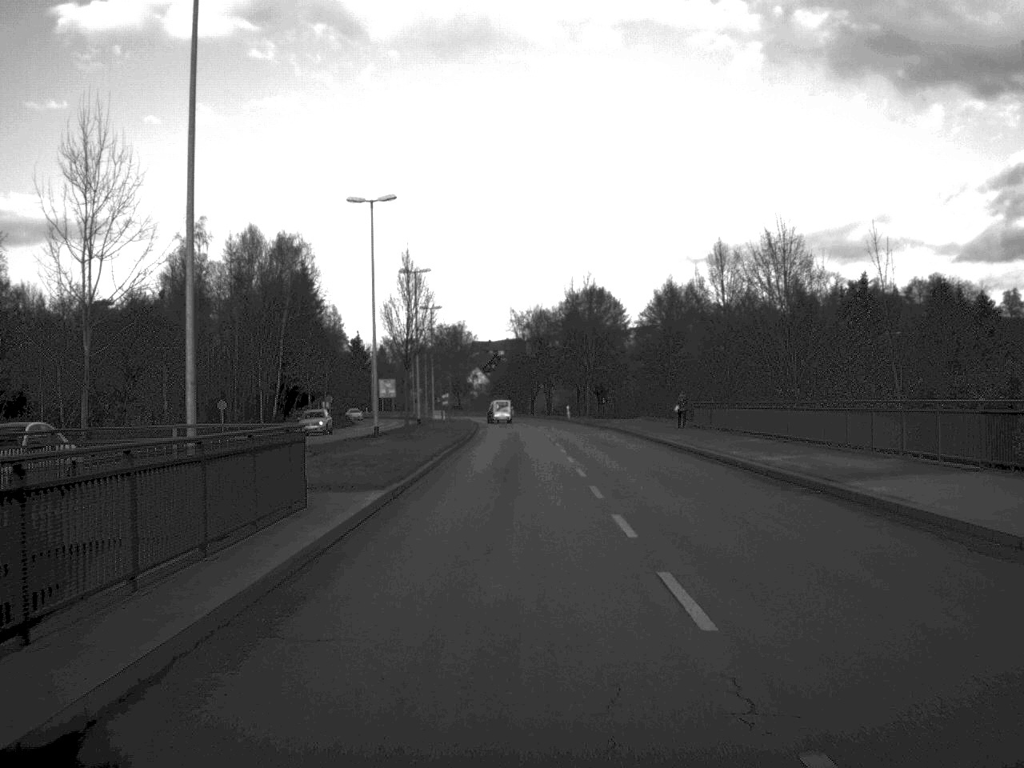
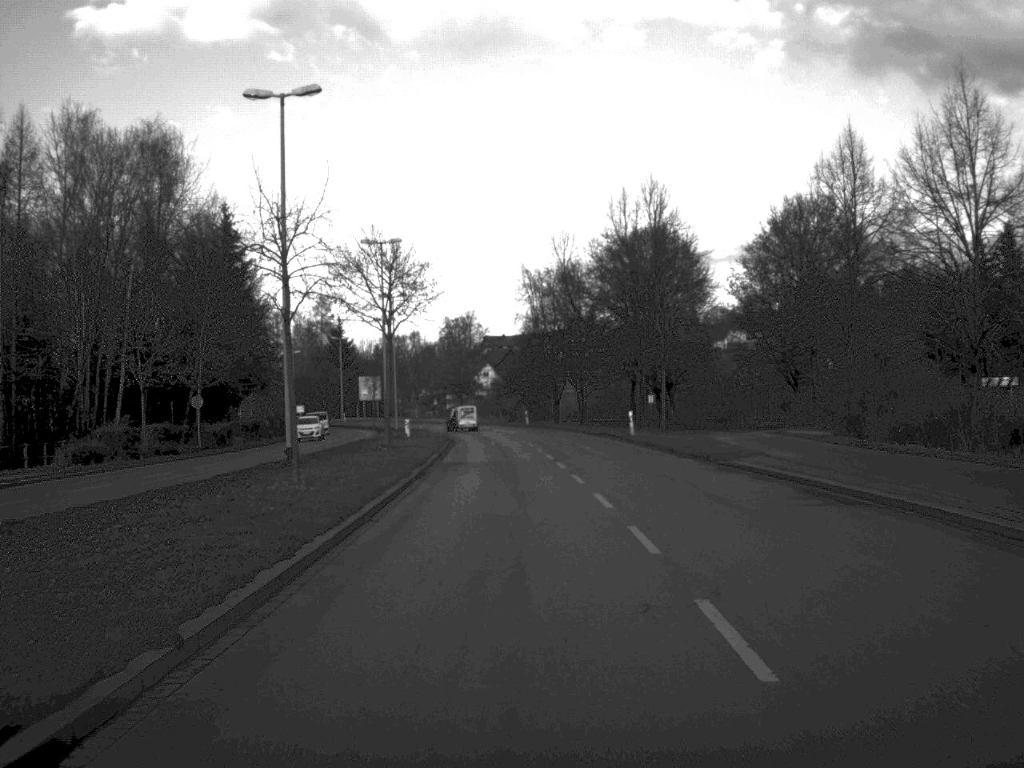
(-0.3, +49.3) m; -1°
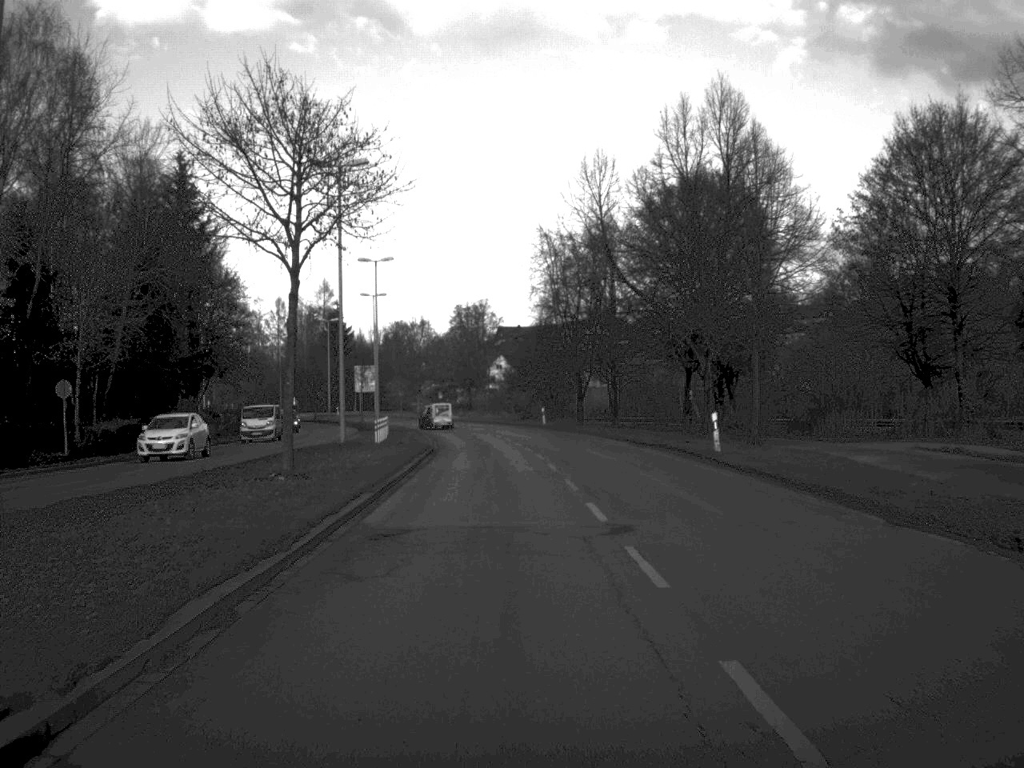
(-0.1, +20.3) m; -1°
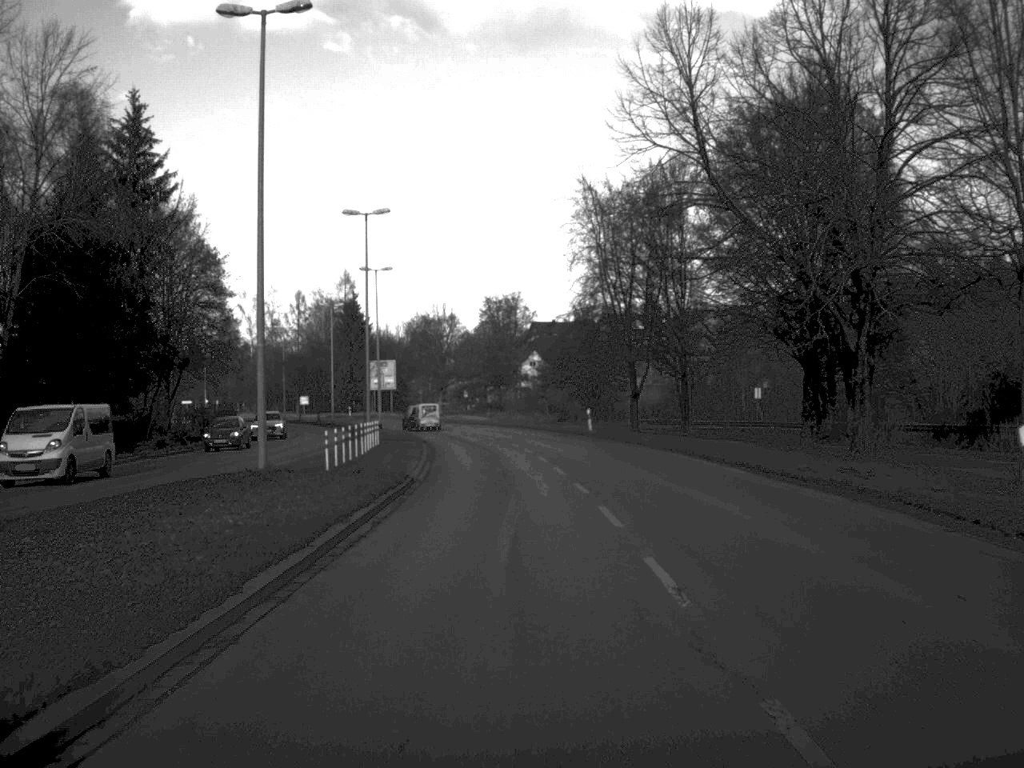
(-0.3, +18.9) m; -2°
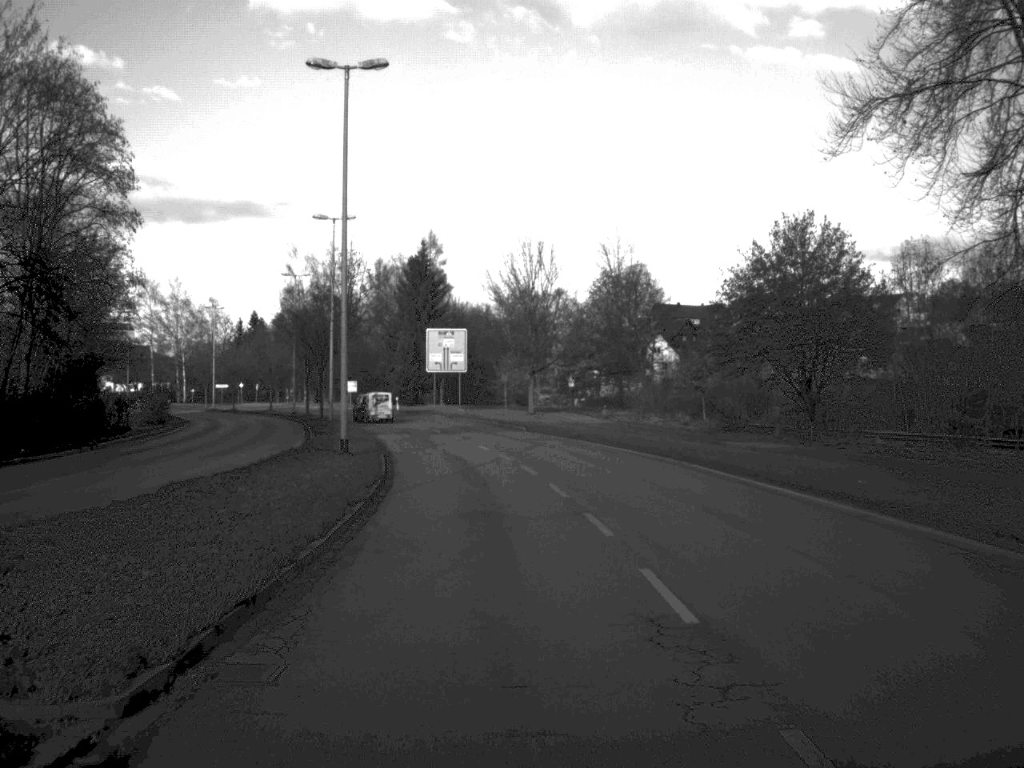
(-1.8, +48.2) m; -5°
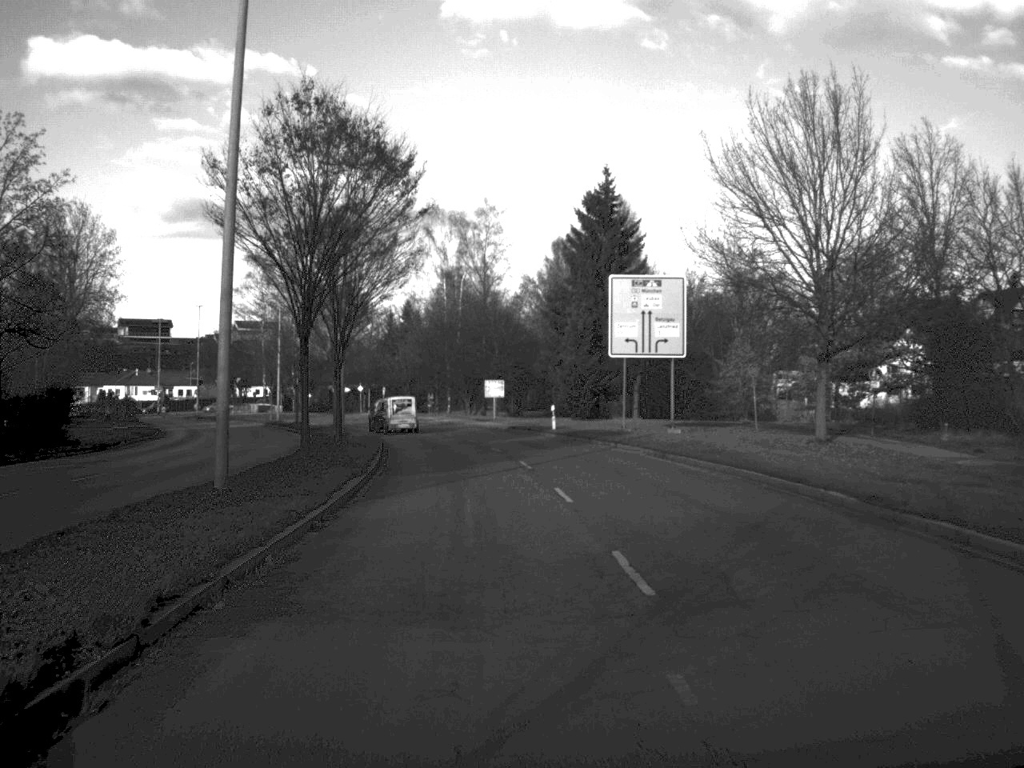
(-3.1, +46.2) m; -9°
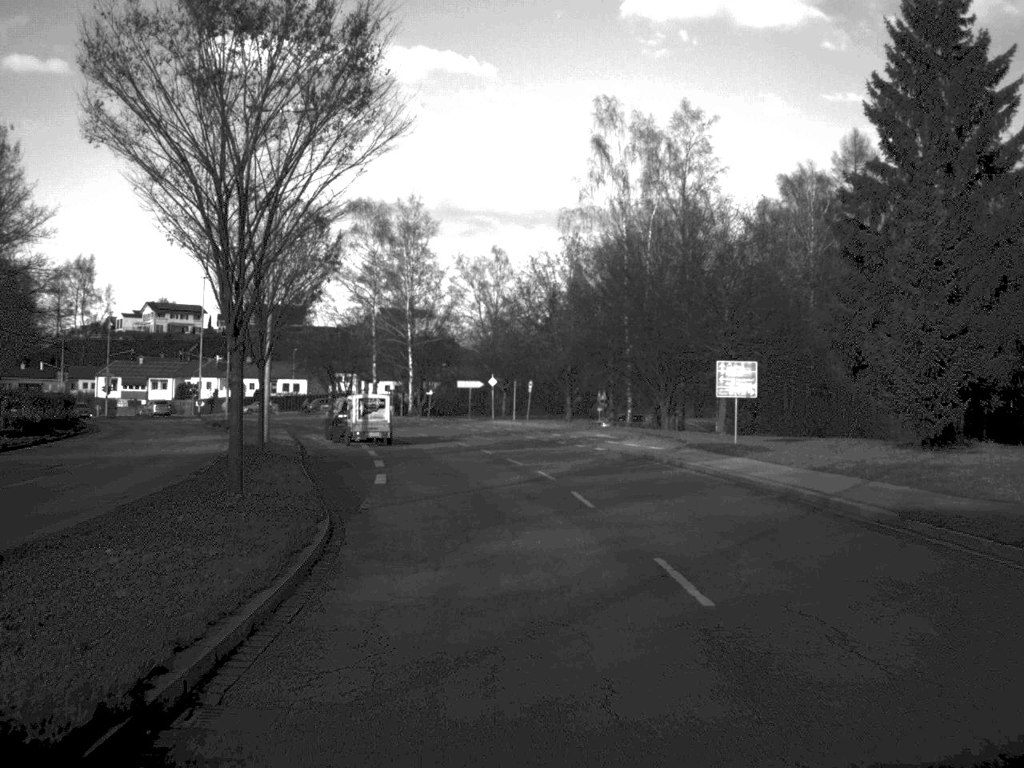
(-3.1, +44.7) m; -8°
